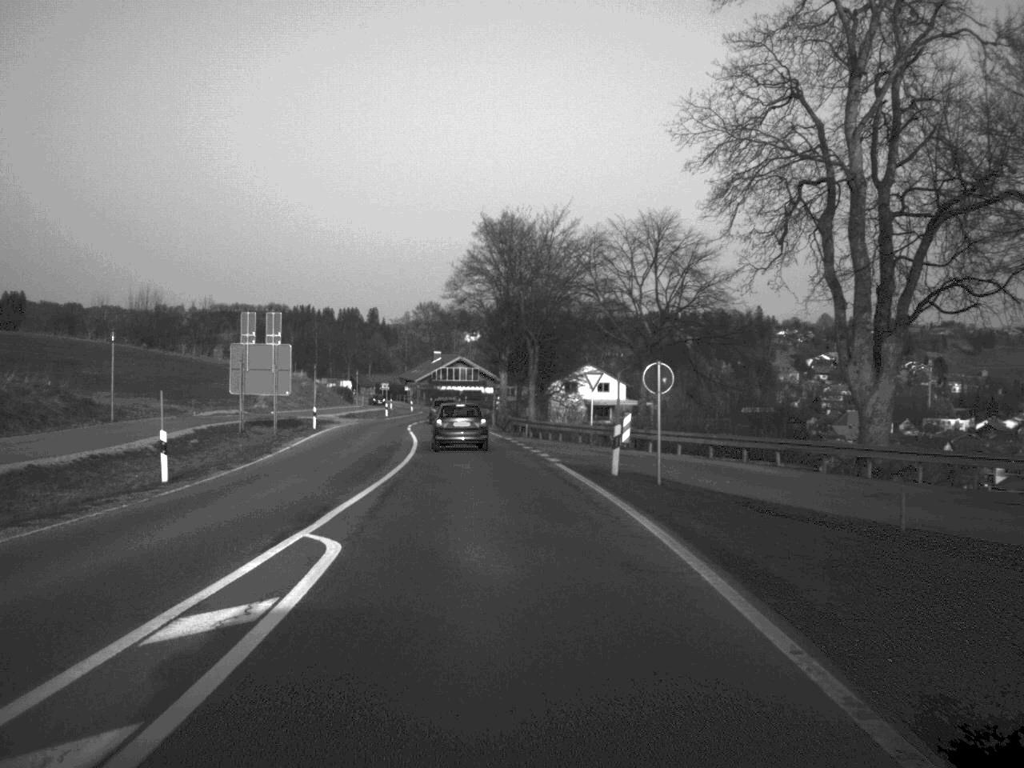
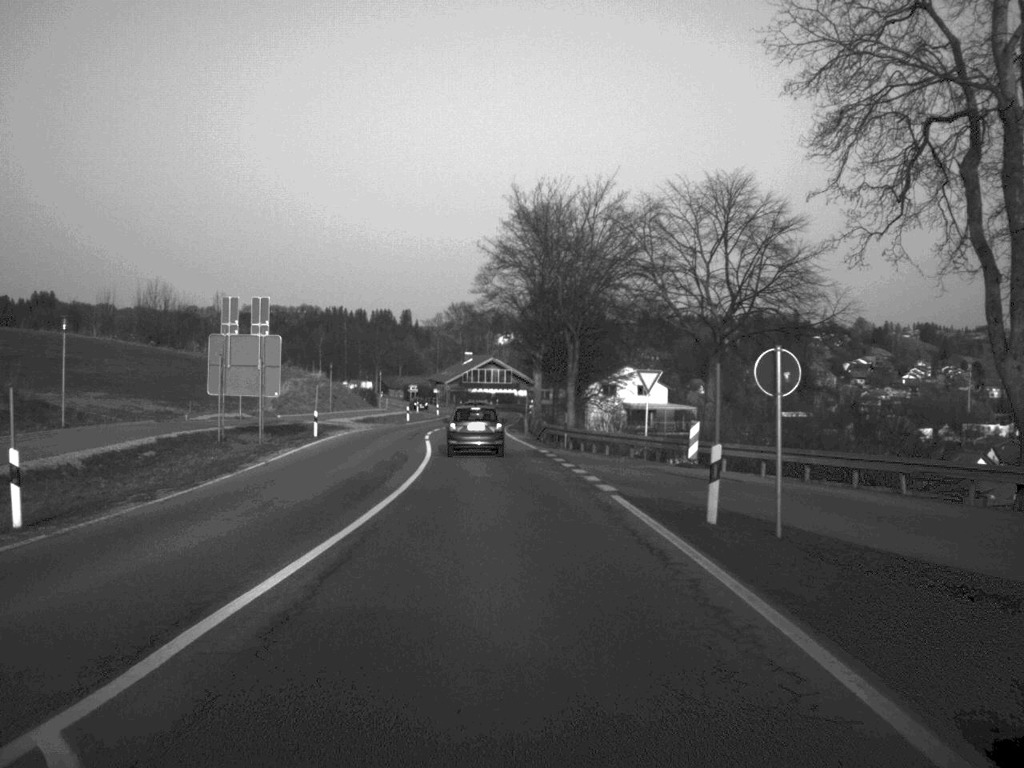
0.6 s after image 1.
(-0.1, +8.9) m; -1°
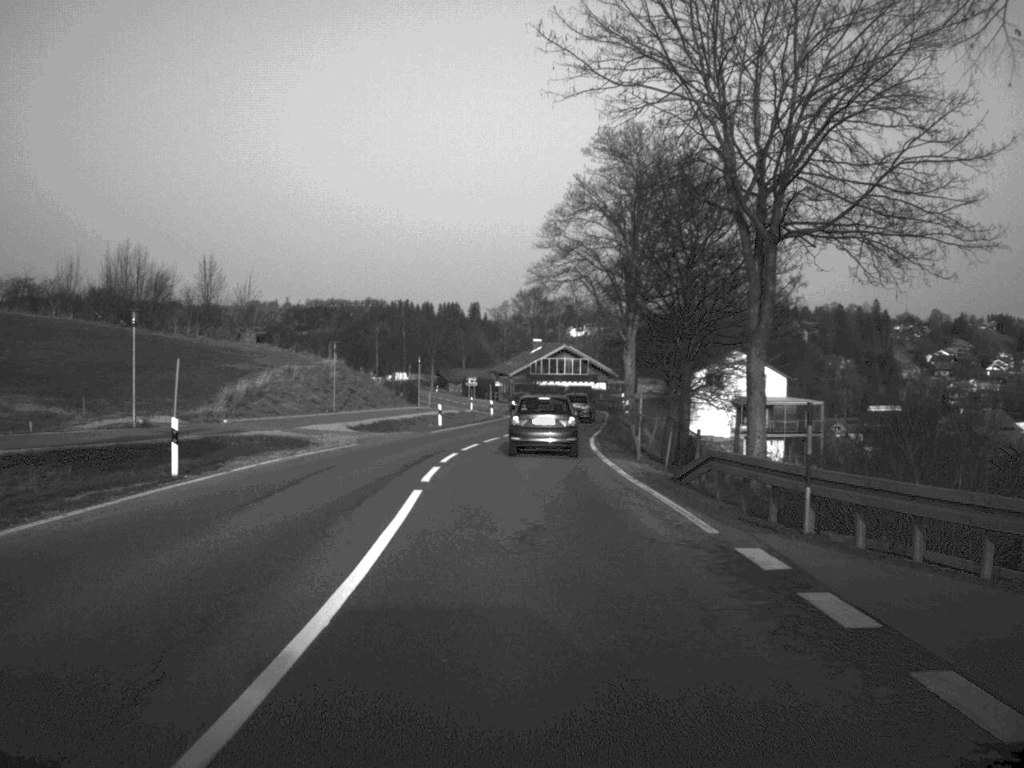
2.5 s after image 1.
(-0.9, +28.9) m; -3°
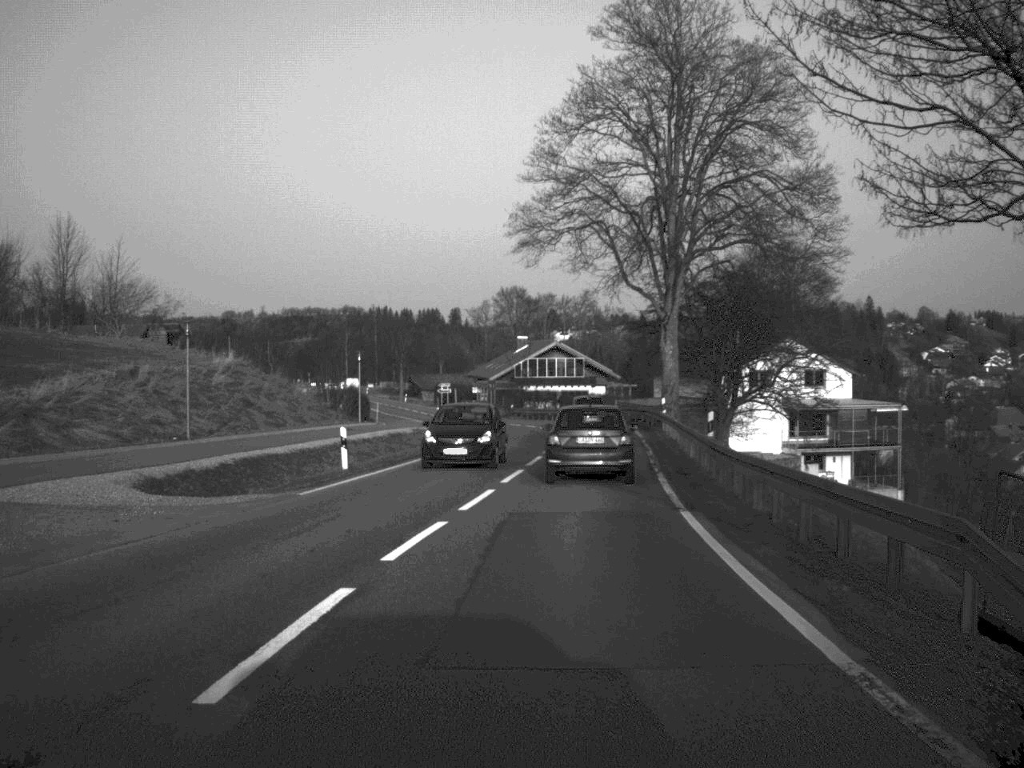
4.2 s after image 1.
(0.0, +26.8) m; +1°
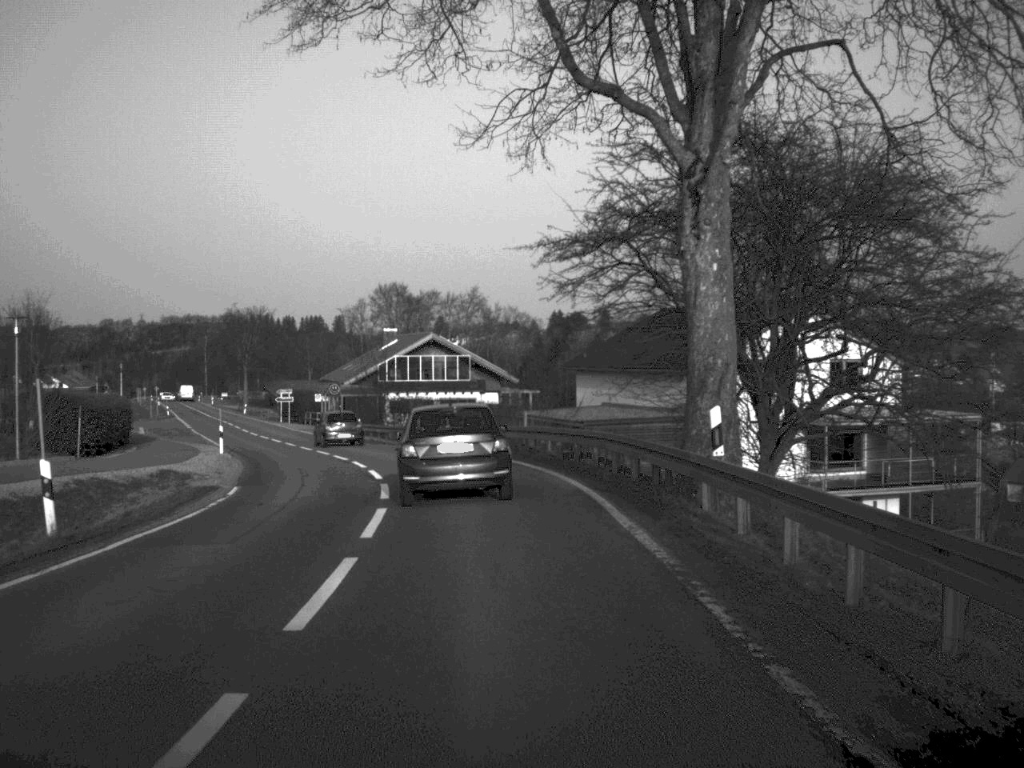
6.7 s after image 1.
(+1.7, +33.0) m; +5°
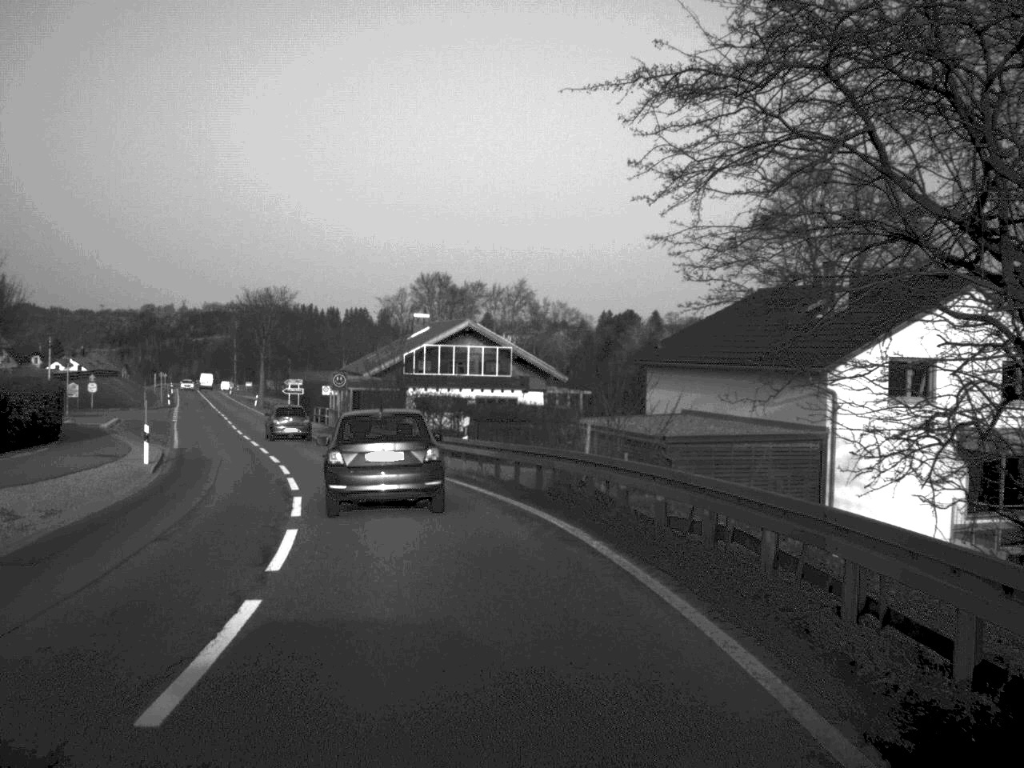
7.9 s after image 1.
(-0.2, +14.6) m; -2°
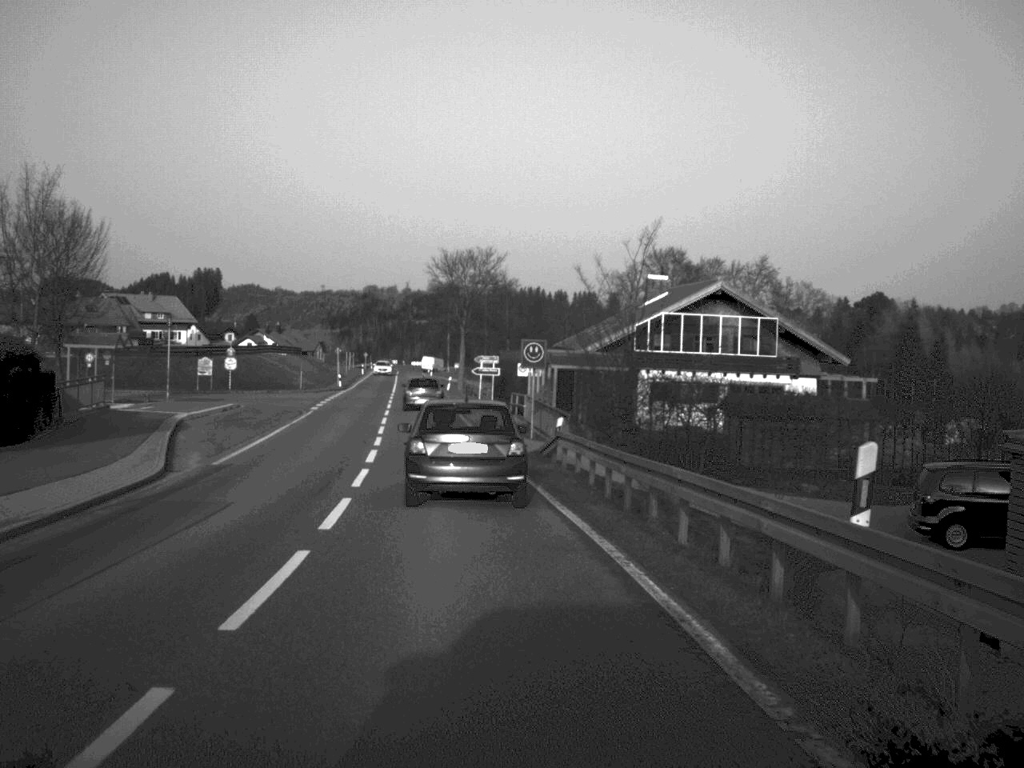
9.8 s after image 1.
(-1.8, +21.4) m; -10°
